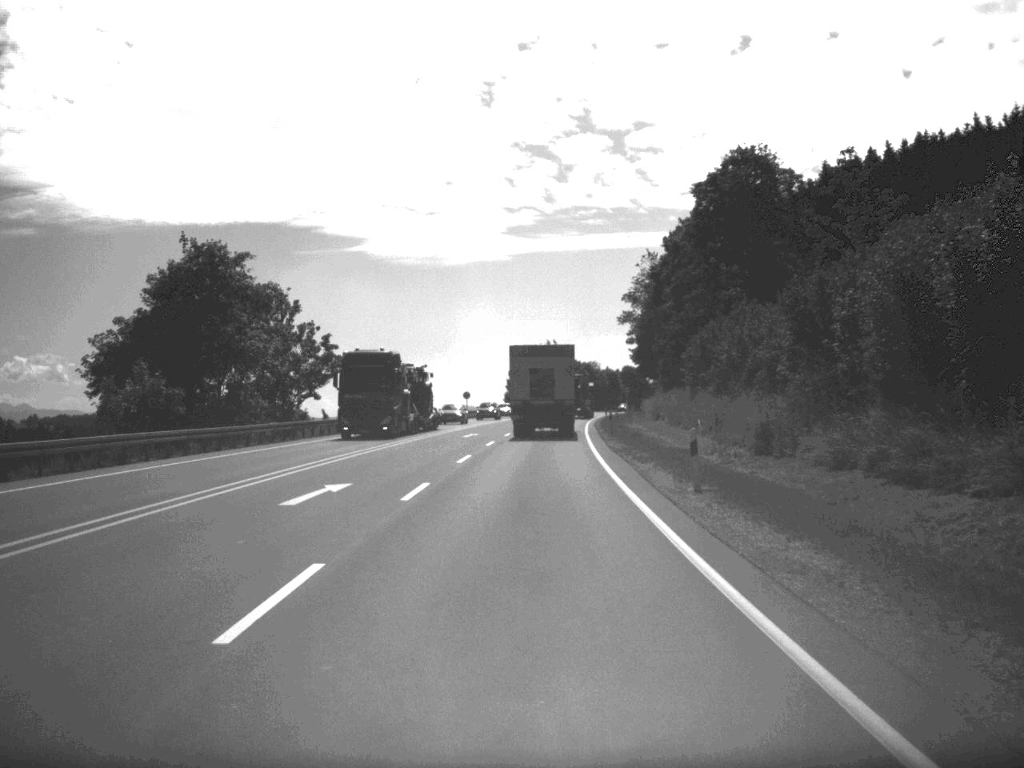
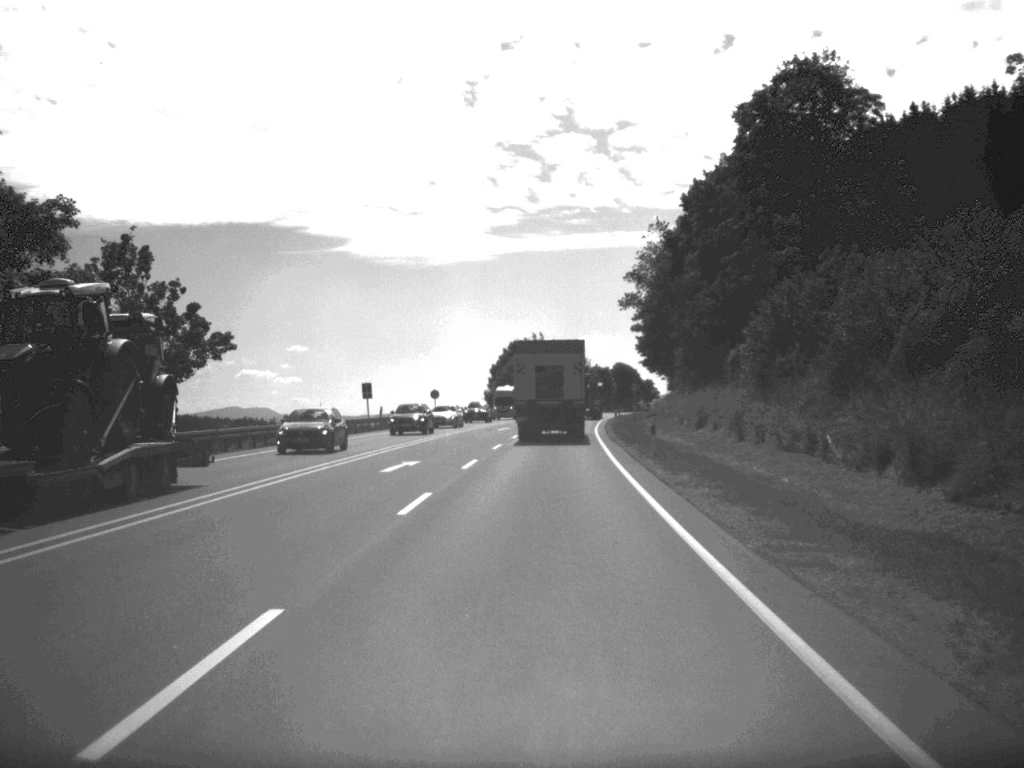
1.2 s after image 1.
(+0.1, +26.1) m; +1°
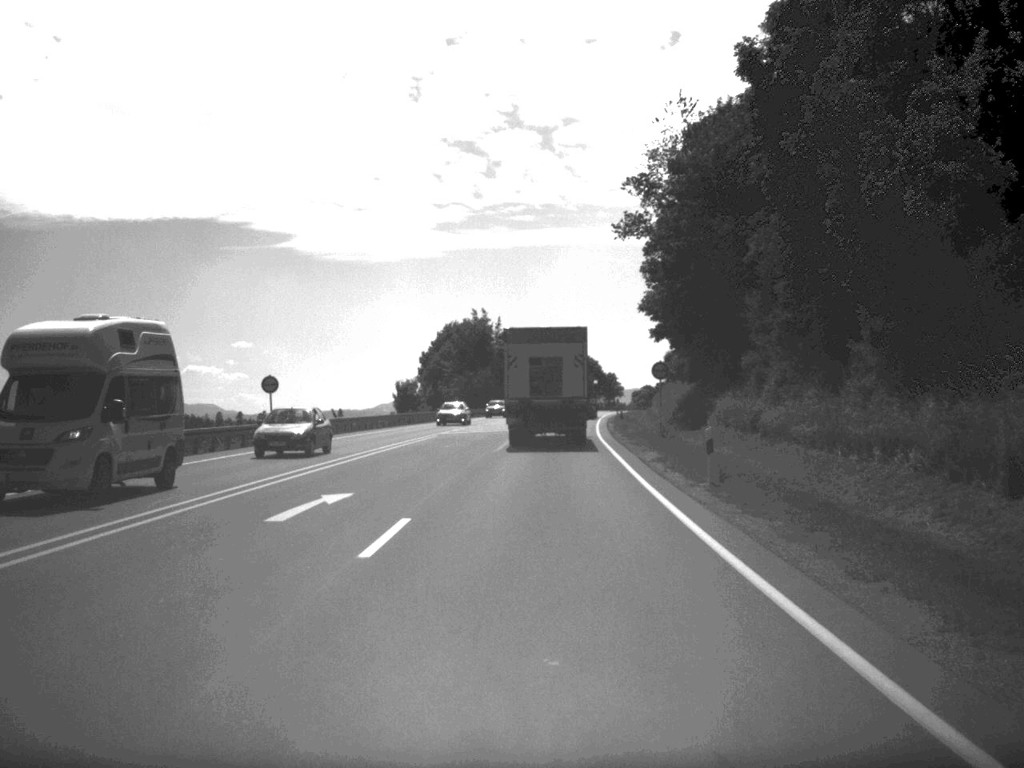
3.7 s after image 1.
(+0.9, +52.2) m; +2°
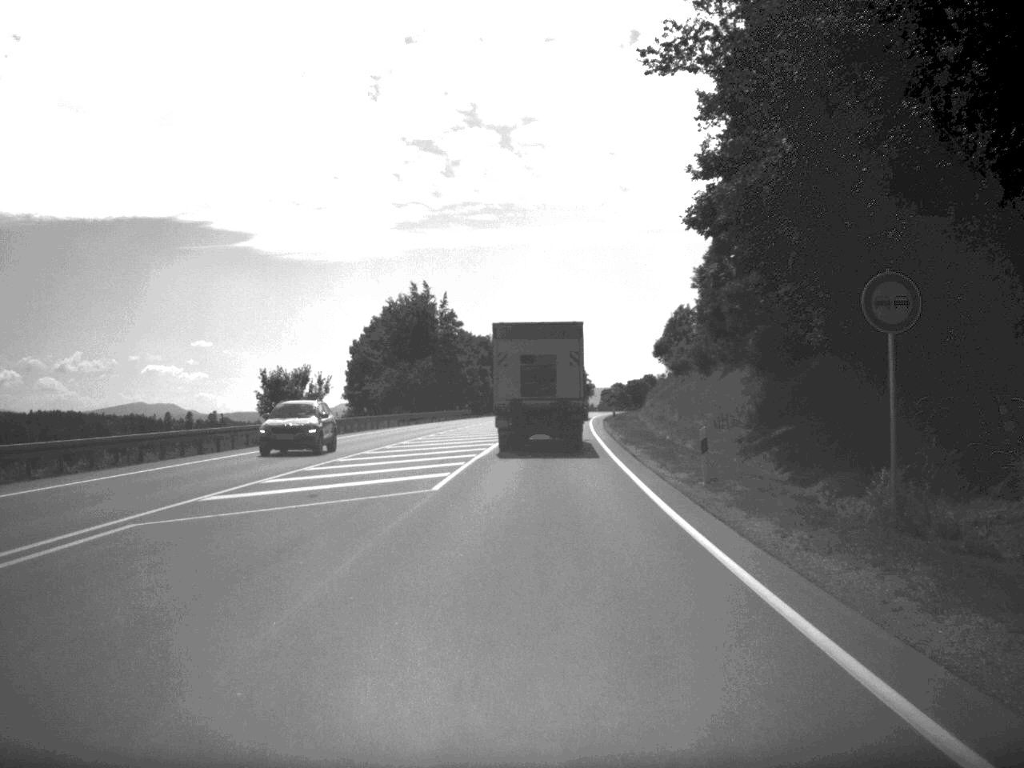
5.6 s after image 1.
(+0.6, +38.3) m; +2°
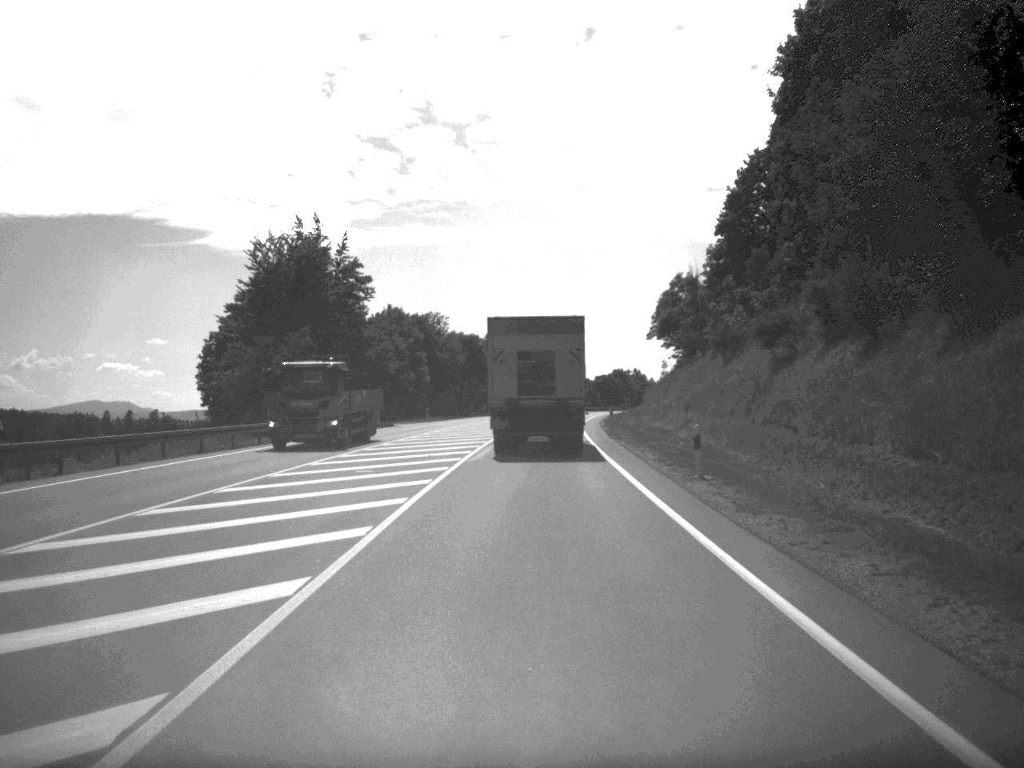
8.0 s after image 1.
(+0.7, +47.2) m; +2°
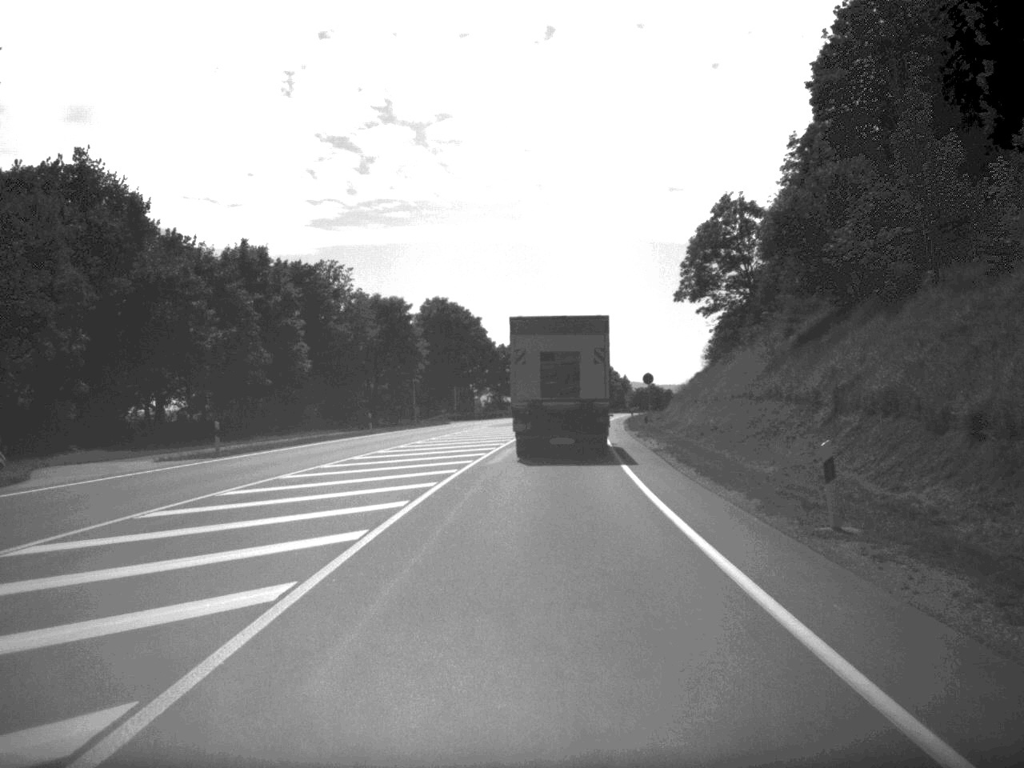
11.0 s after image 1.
(+0.7, +58.3) m; +1°
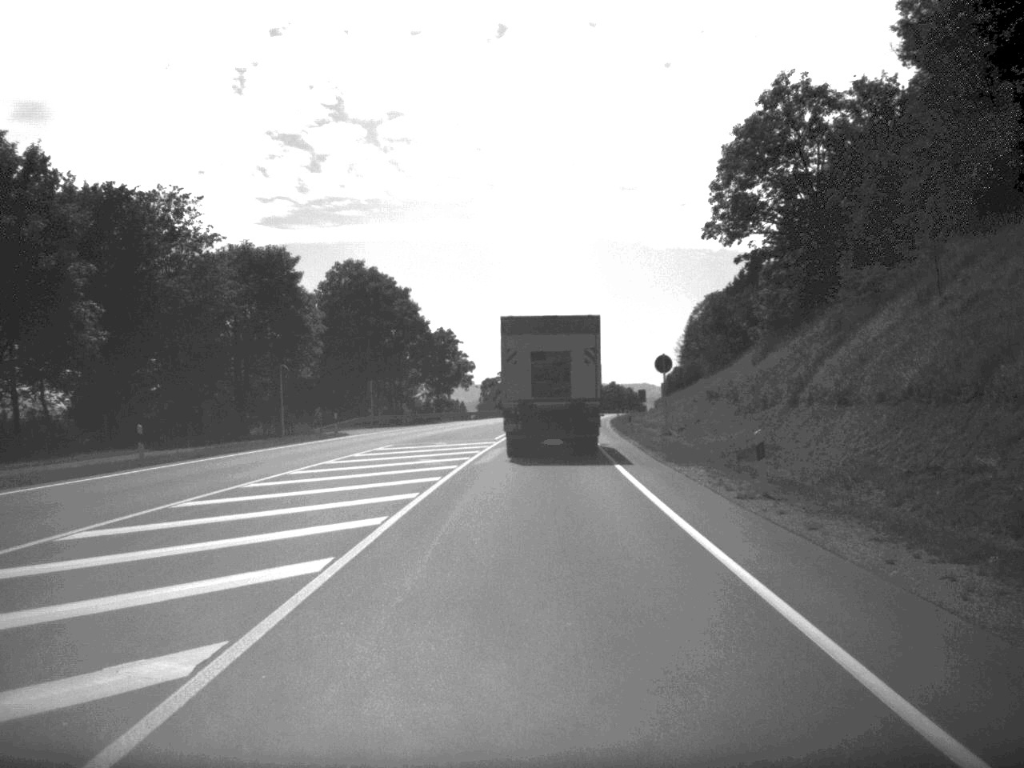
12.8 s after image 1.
(+0.5, +34.0) m; +2°
